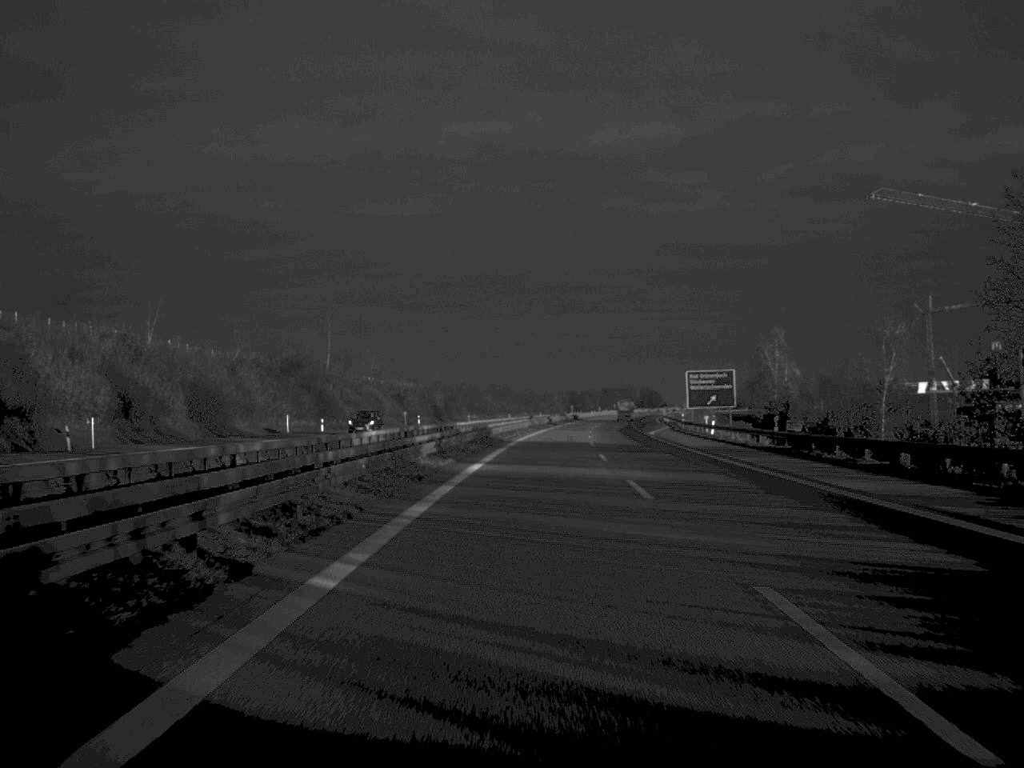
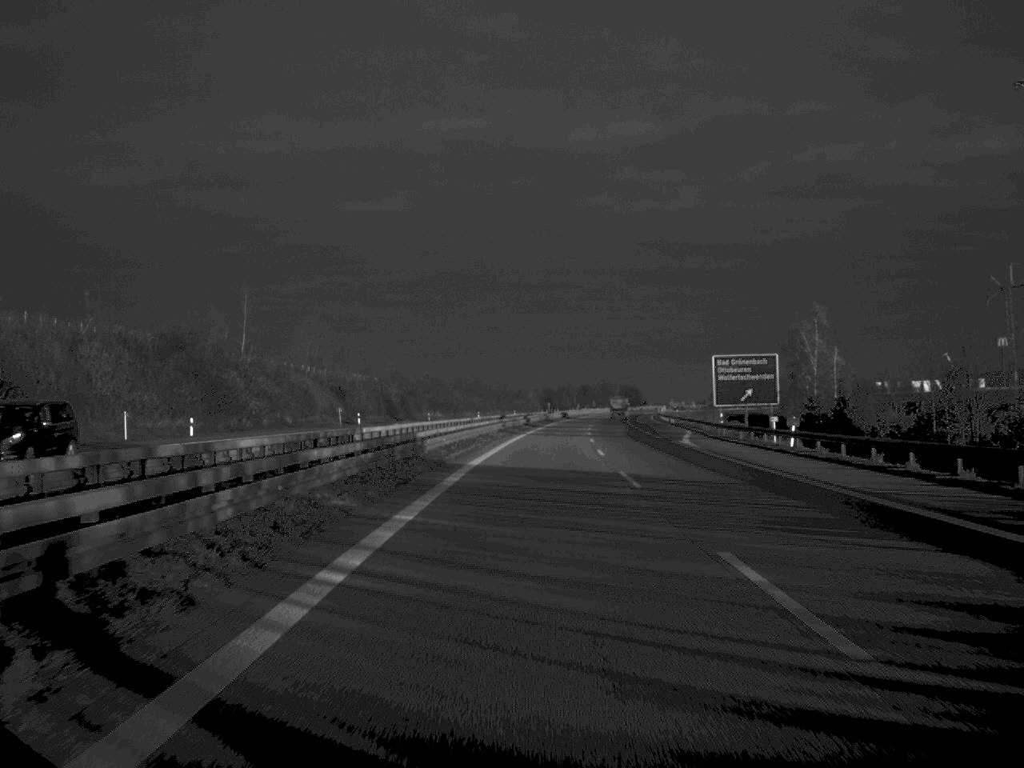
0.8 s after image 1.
(+0.3, +34.3) m; +1°
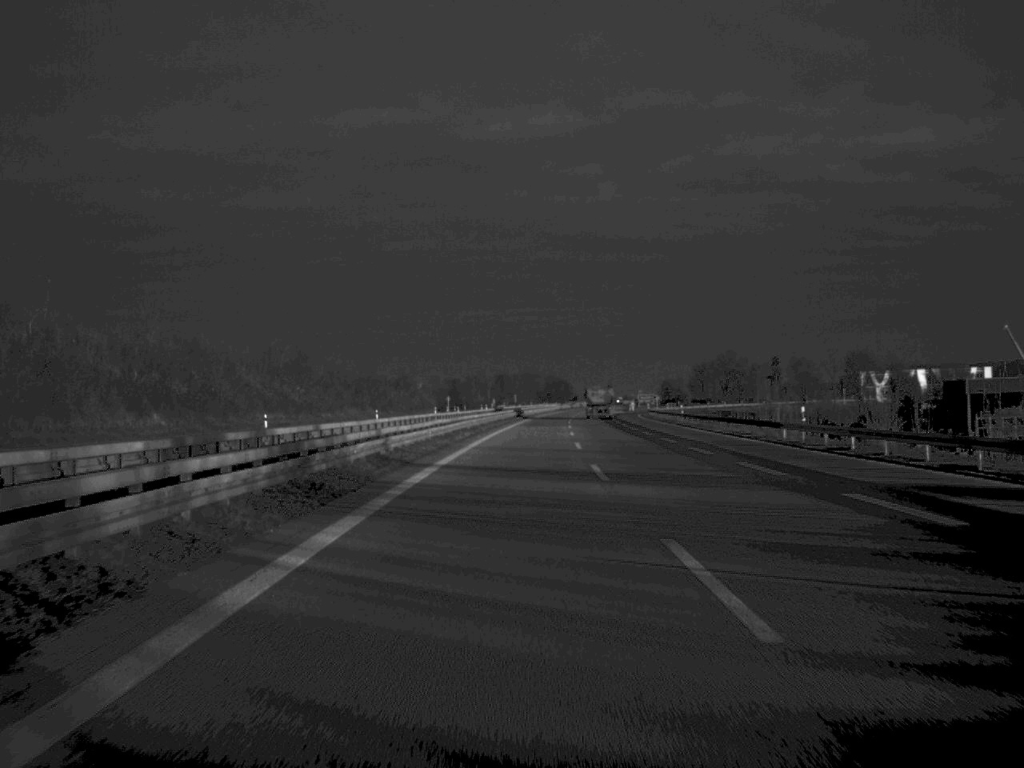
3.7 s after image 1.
(+4.6, +123.3) m; +4°
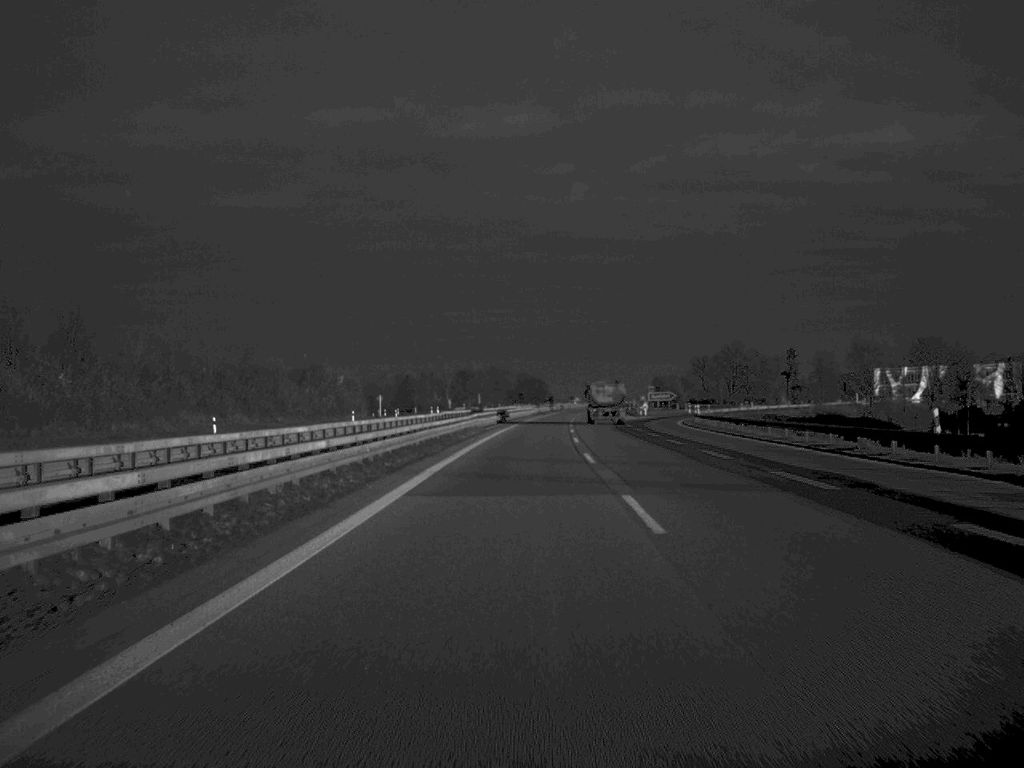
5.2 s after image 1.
(+0.8, +64.6) m; +1°
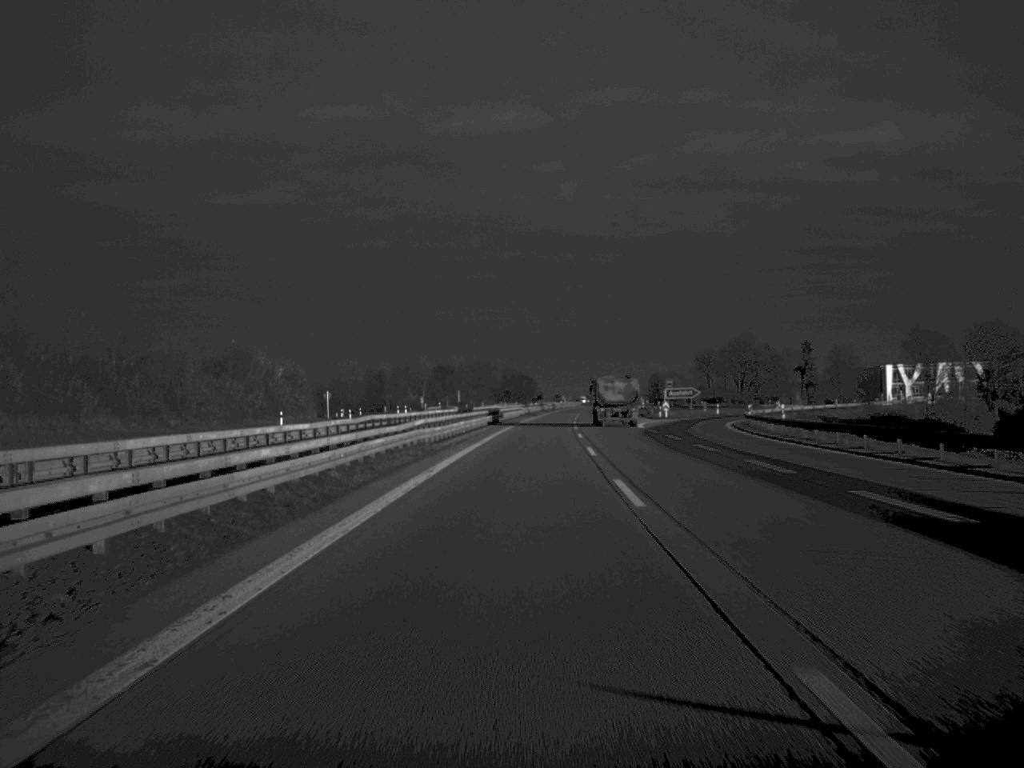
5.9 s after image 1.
(+0.2, +33.0) m; +1°
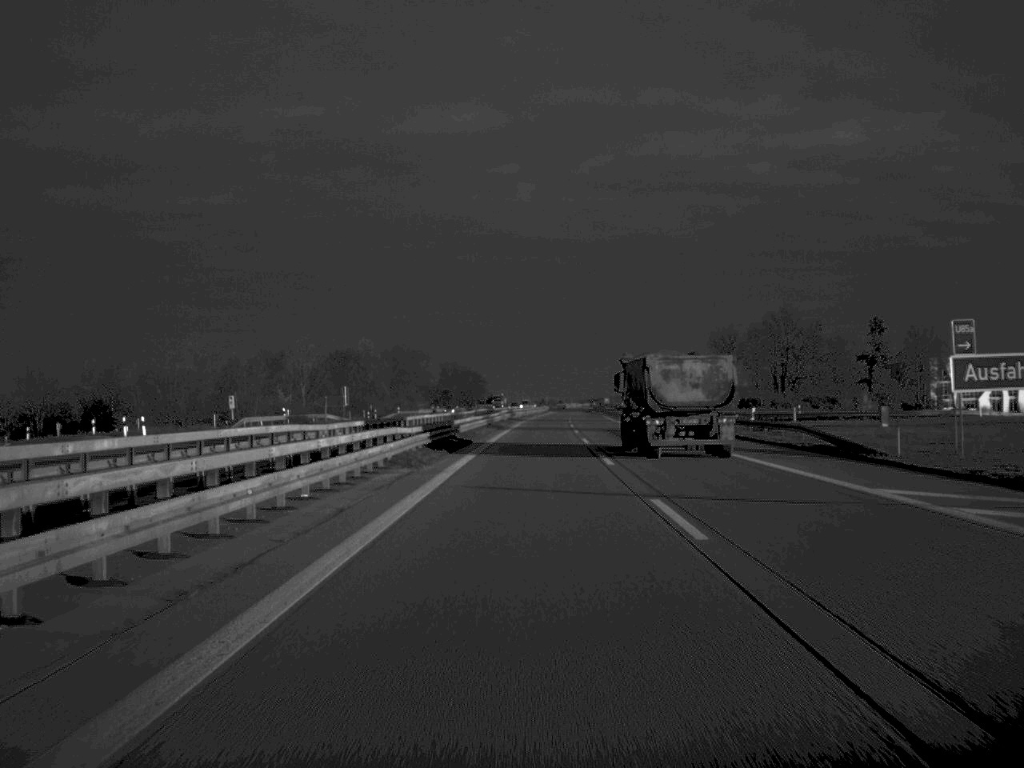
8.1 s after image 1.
(+1.7, +94.5) m; +2°
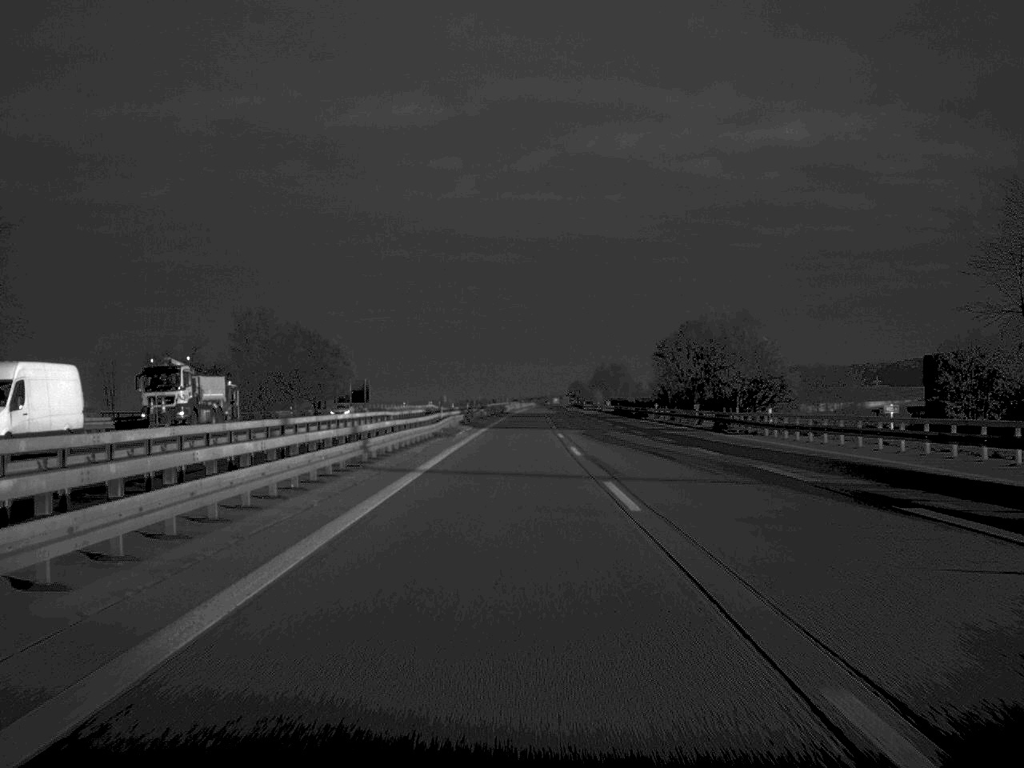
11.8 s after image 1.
(+3.8, +157.8) m; +3°
